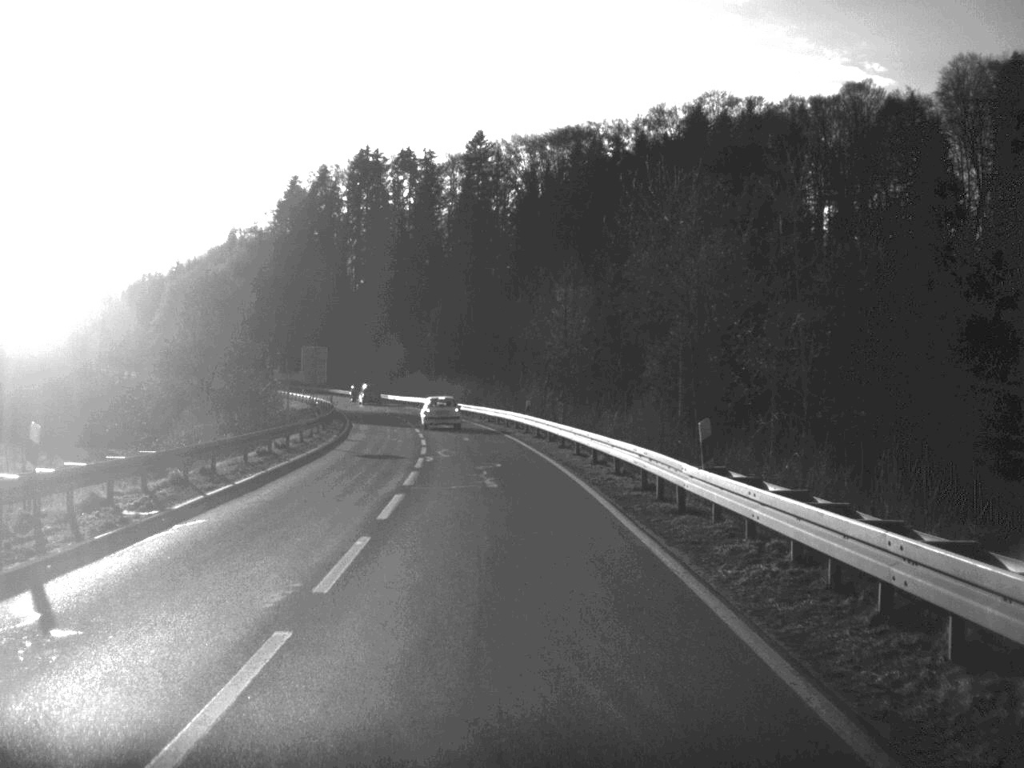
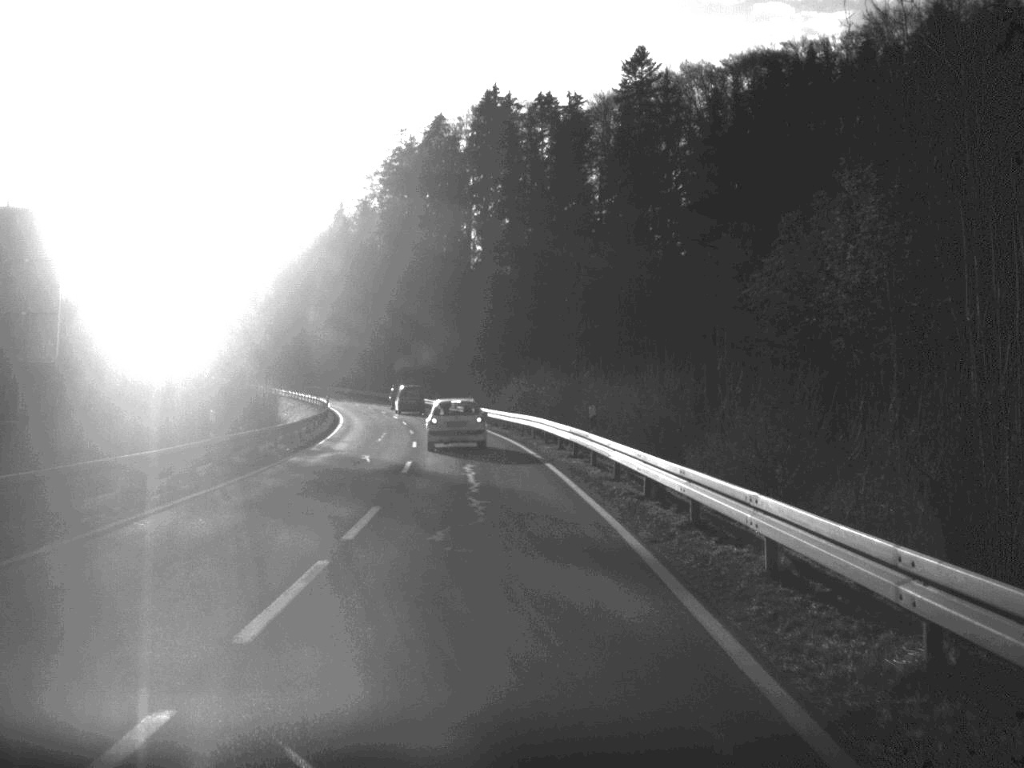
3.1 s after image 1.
(-3.6, +61.1) m; -7°
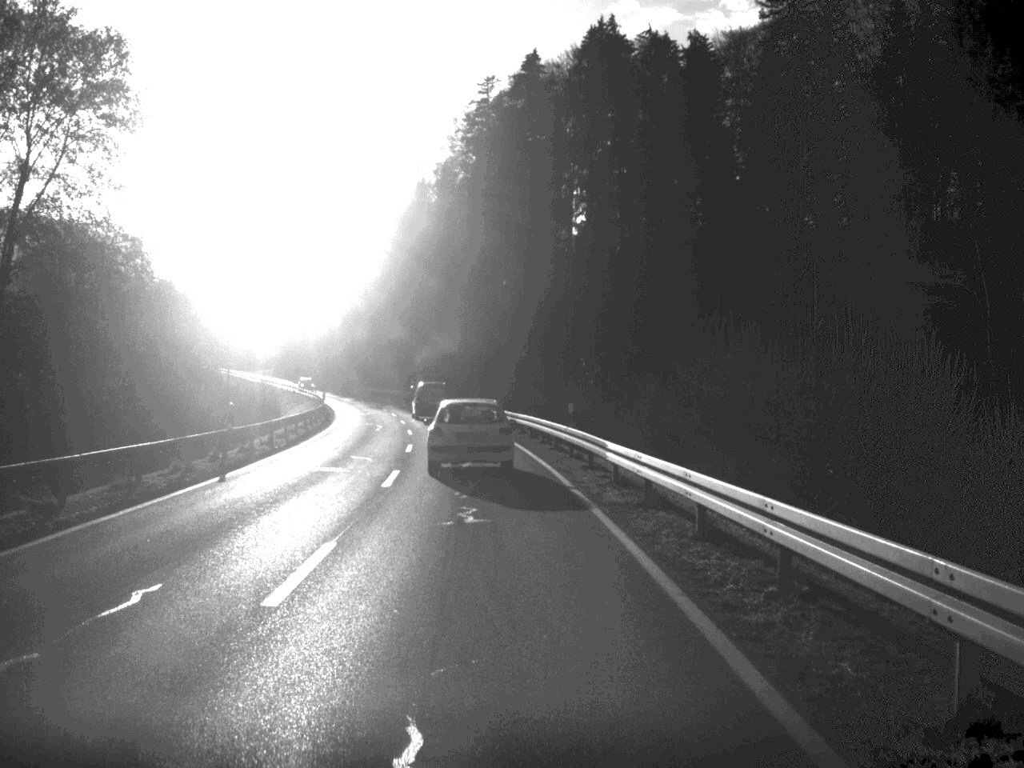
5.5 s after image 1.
(-1.7, +40.1) m; -5°
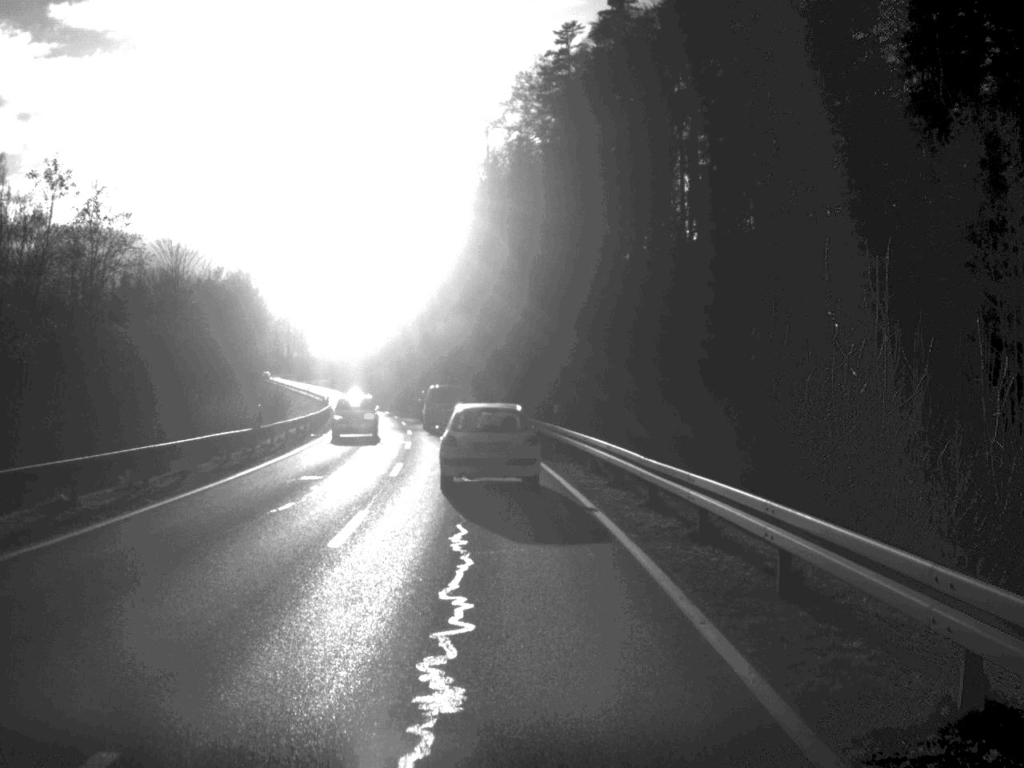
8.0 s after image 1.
(-1.1, +31.8) m; -4°
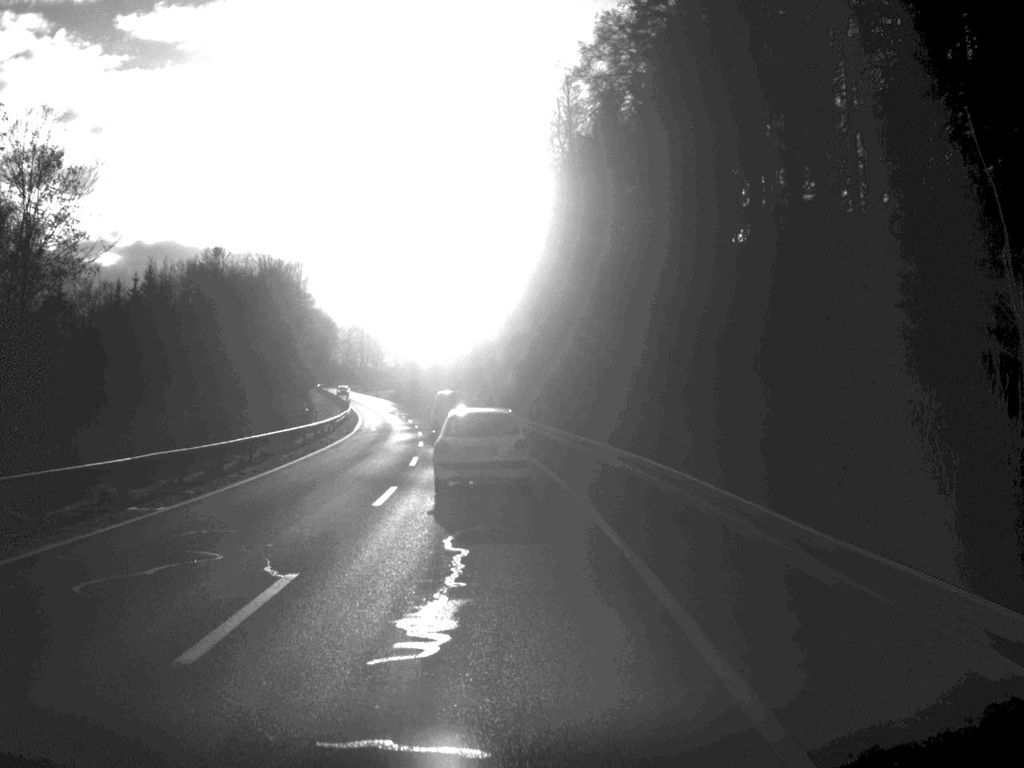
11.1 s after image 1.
(-0.8, +29.4) m; -4°
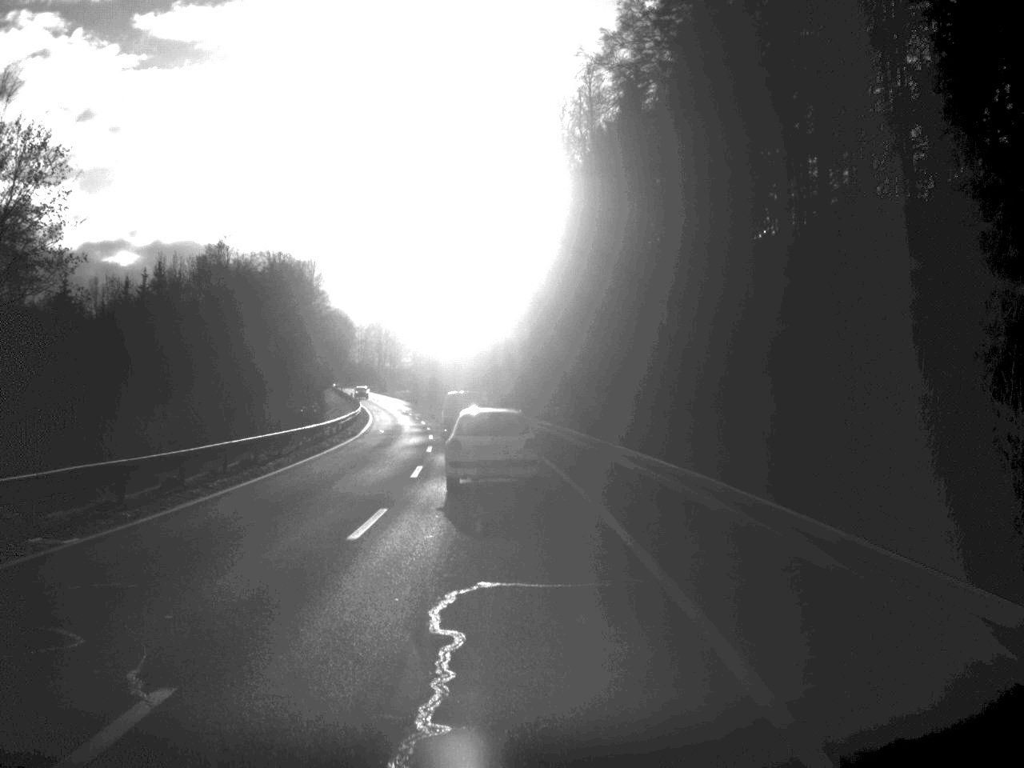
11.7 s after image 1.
(0.0, +4.8) m; -1°
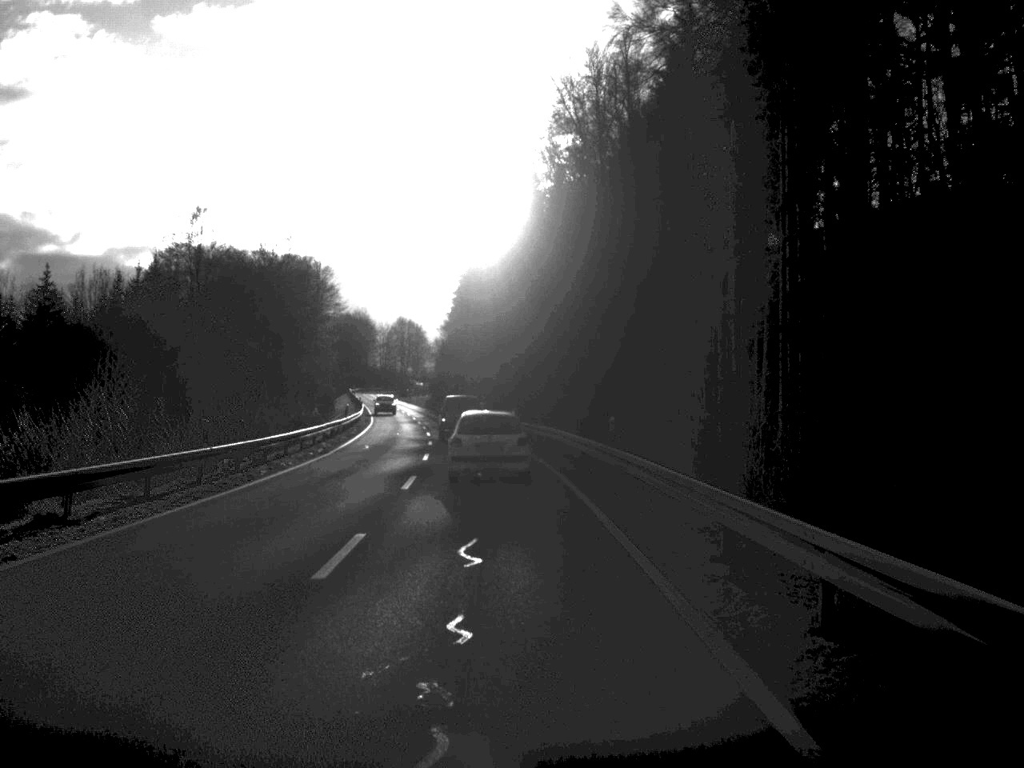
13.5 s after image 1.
(-0.1, +14.6) m; -1°
